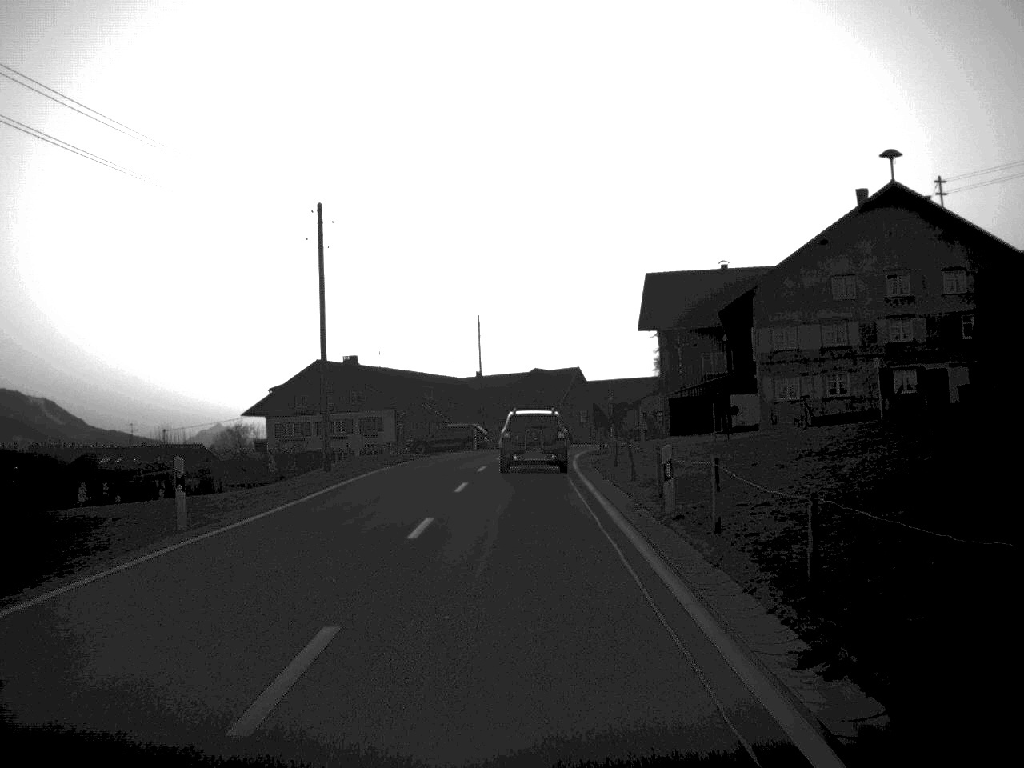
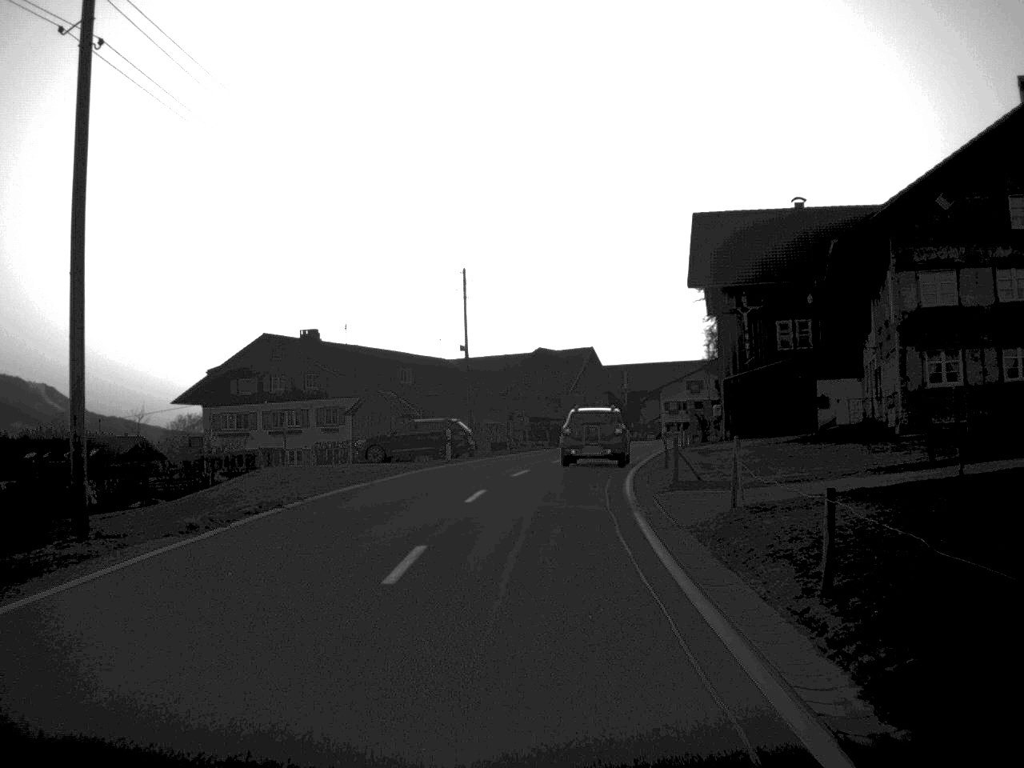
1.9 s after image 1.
(0.0, +22.4) m; 0°
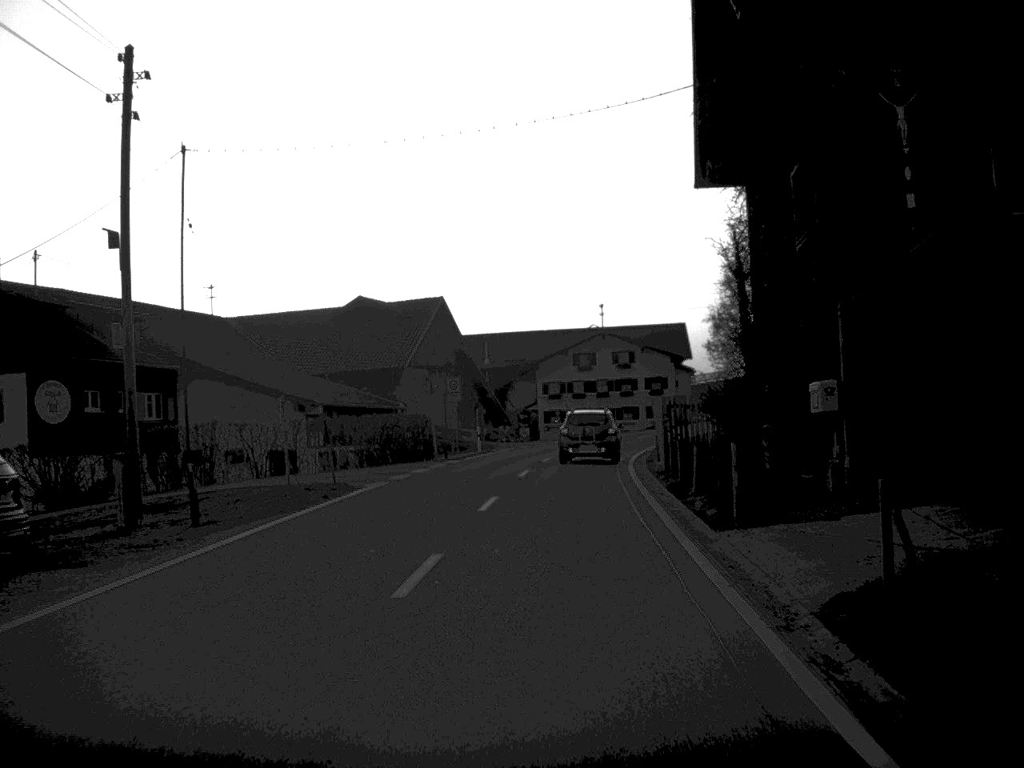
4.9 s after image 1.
(+1.9, +36.9) m; +7°
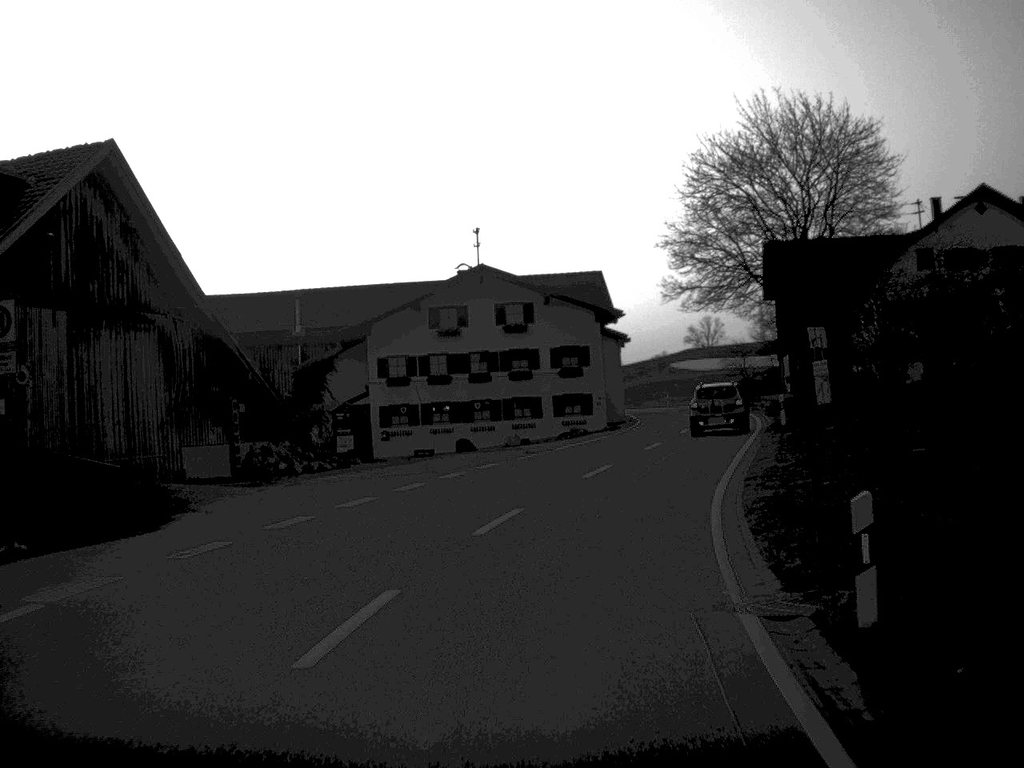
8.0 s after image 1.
(+1.9, +39.5) m; +6°
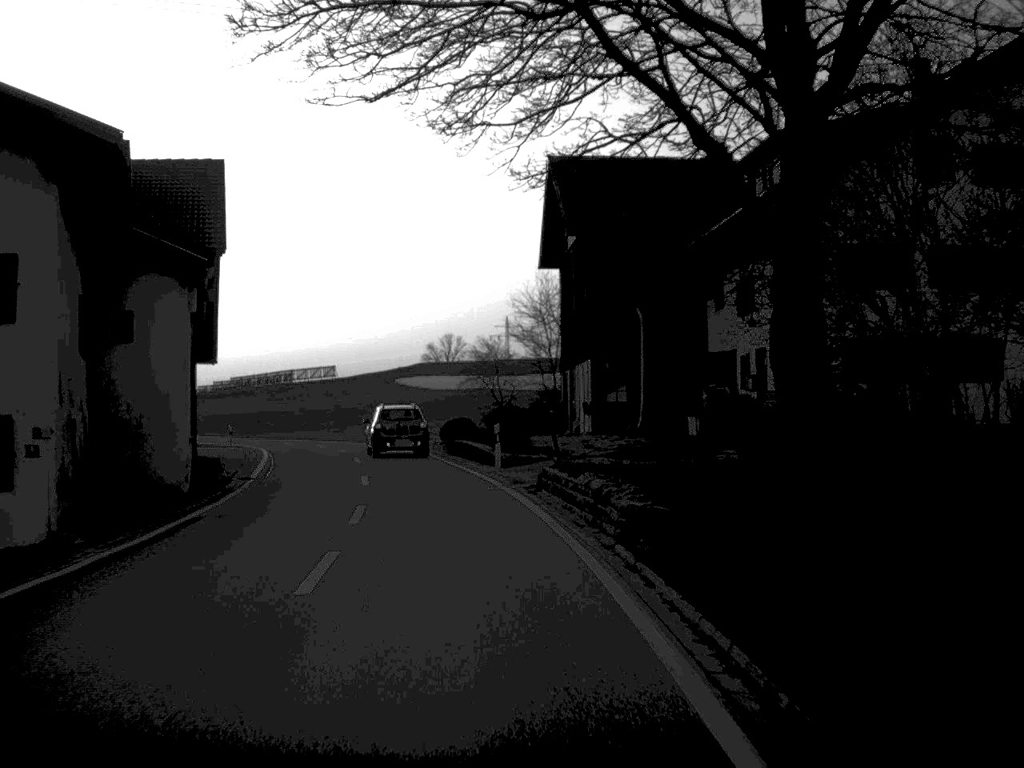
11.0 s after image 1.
(+6.0, +40.1) m; +11°
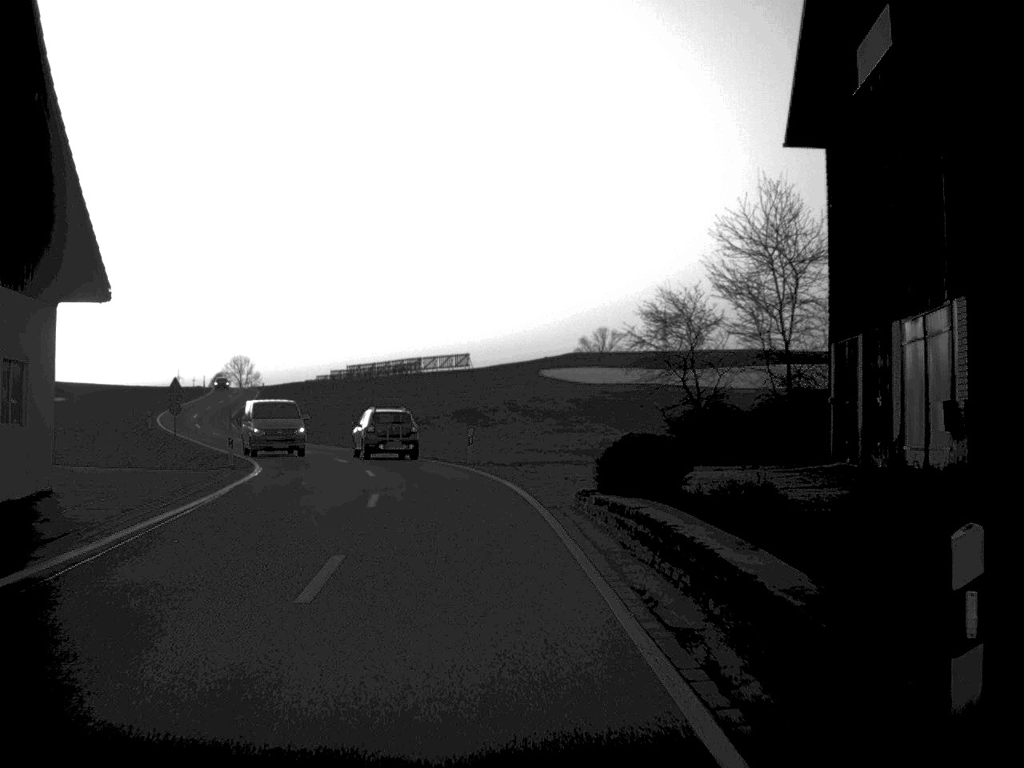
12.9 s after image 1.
(-1.6, +25.9) m; -7°
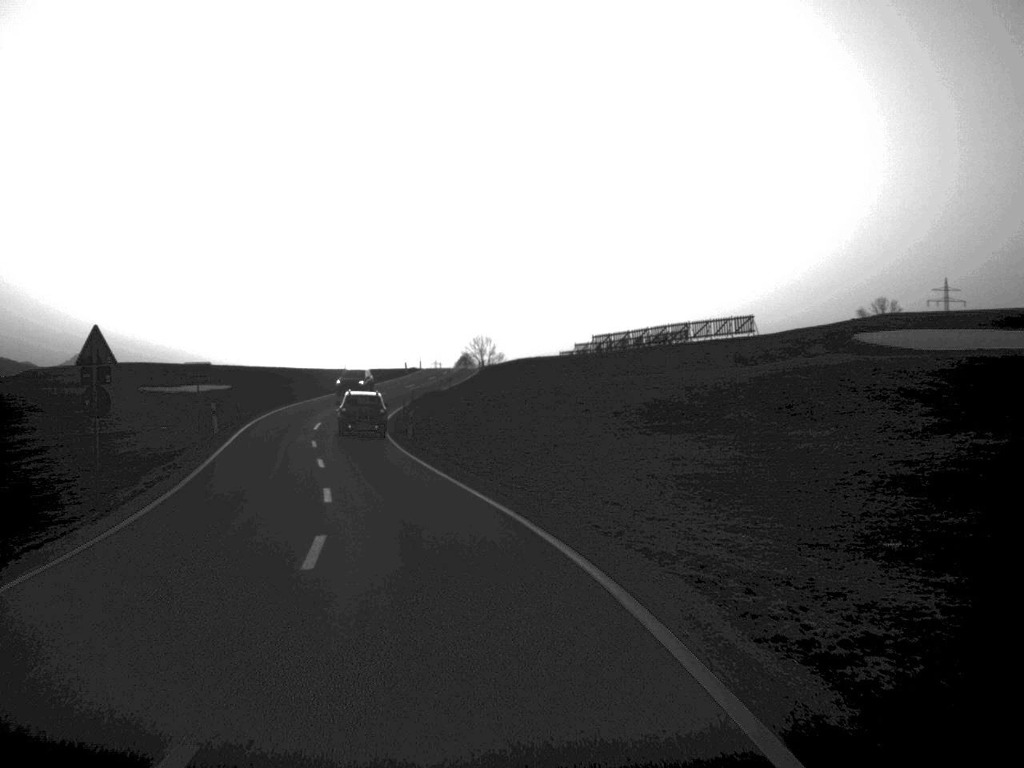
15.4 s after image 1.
(-3.0, +34.7) m; -12°
